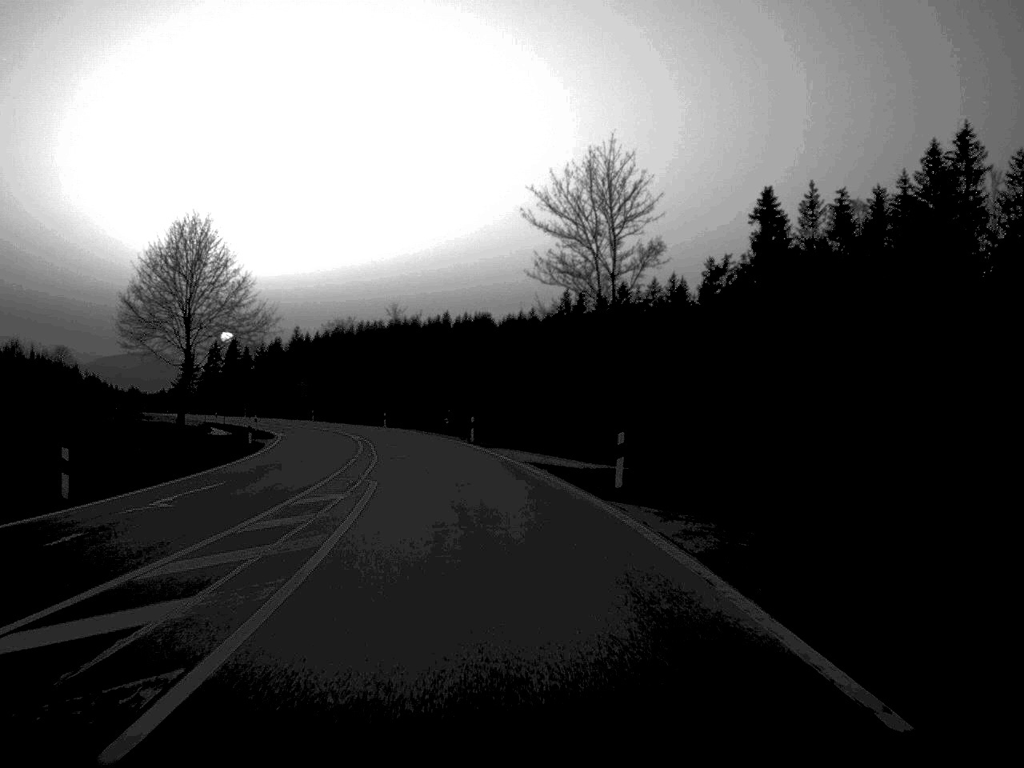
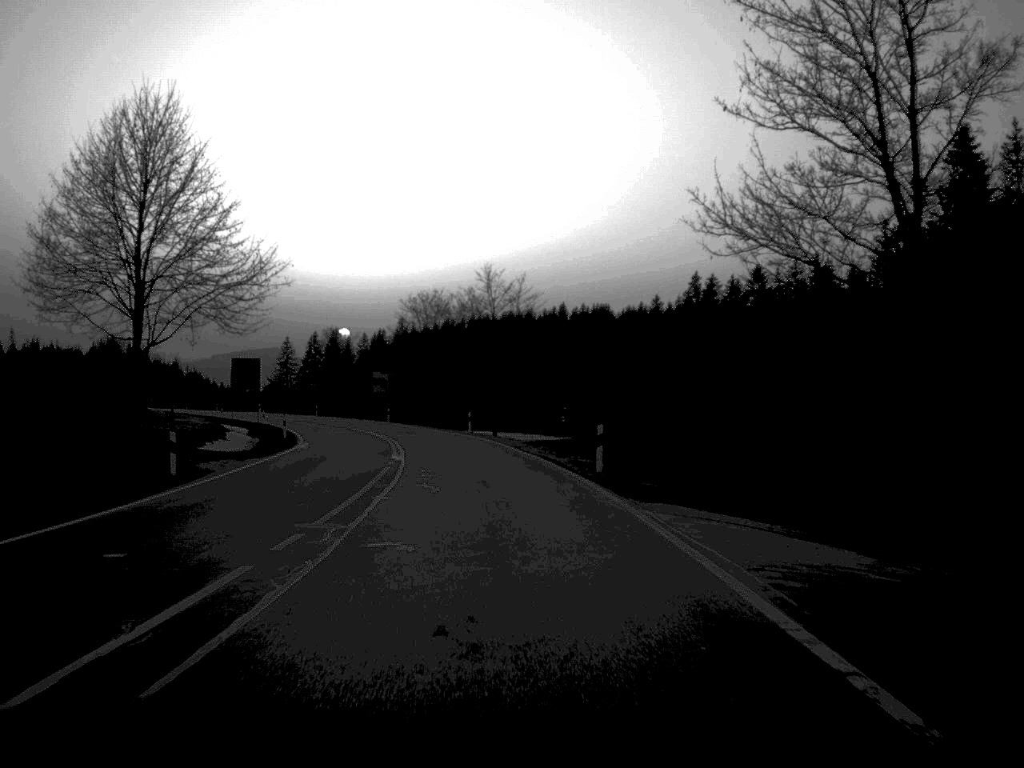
(-1.2, +25.6) m; -5°
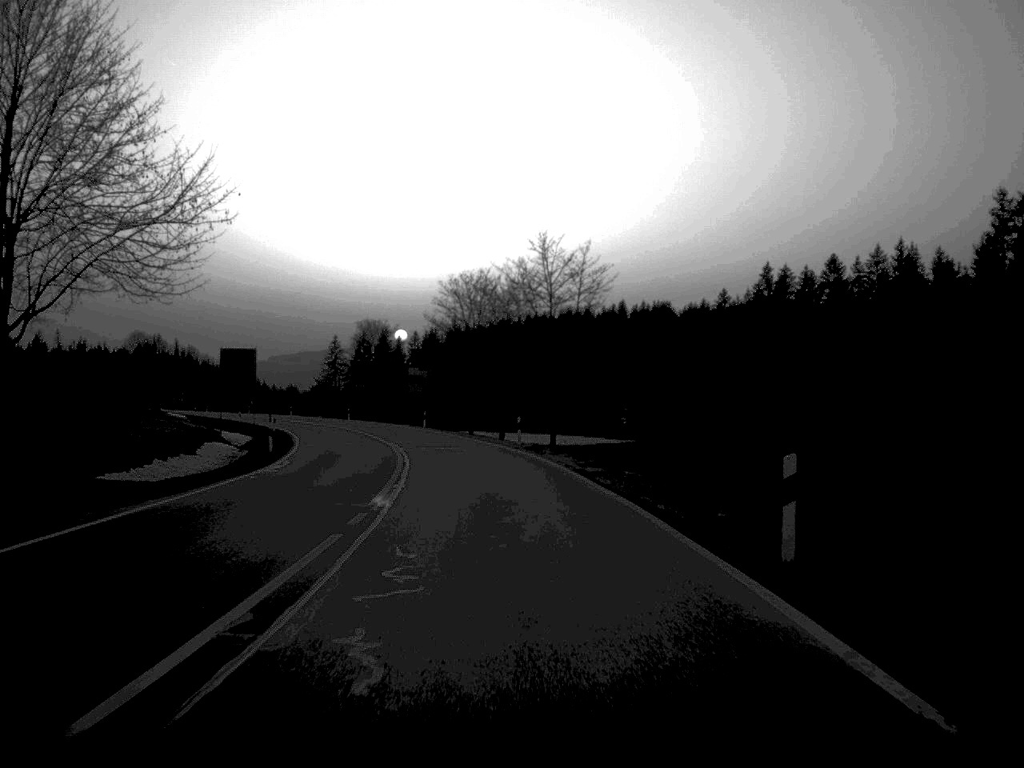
(-0.3, +15.3) m; -3°
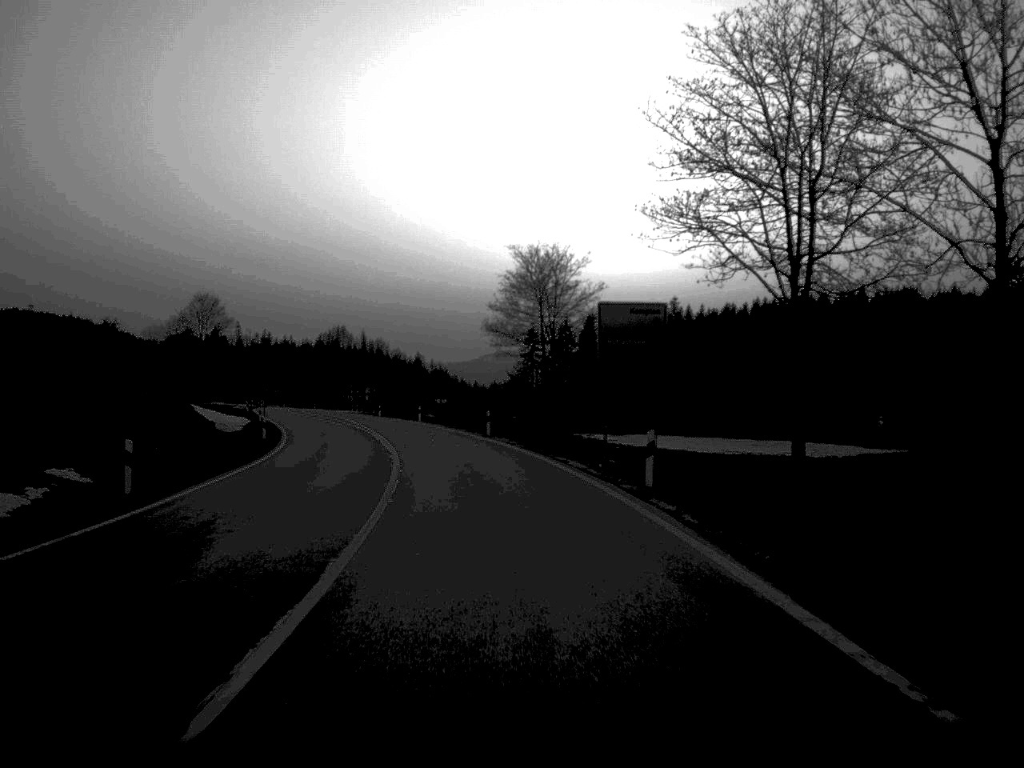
(-4.3, +54.1) m; -9°
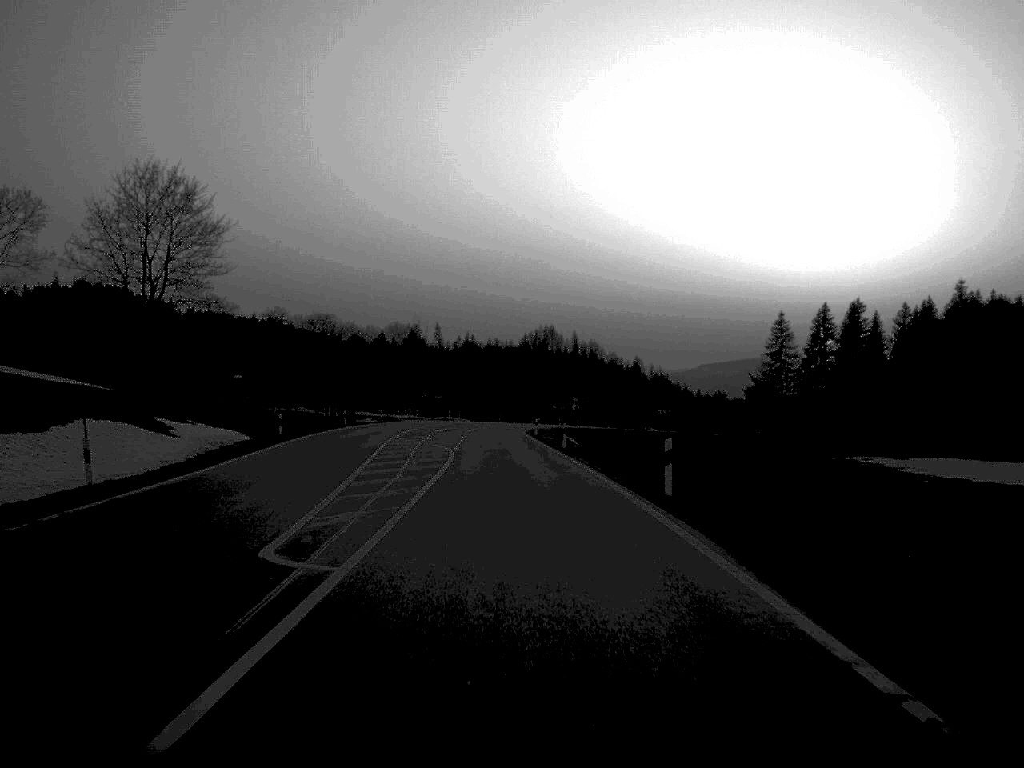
(-5.4, +60.3) m; -10°
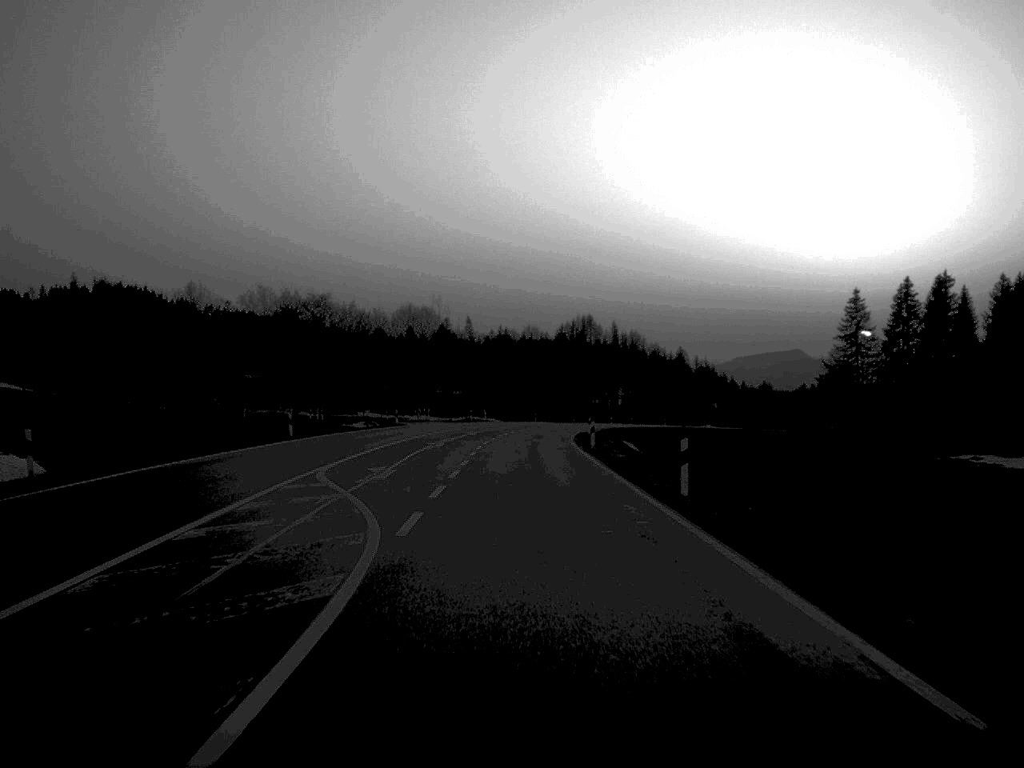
(-0.5, +30.5) m; -1°
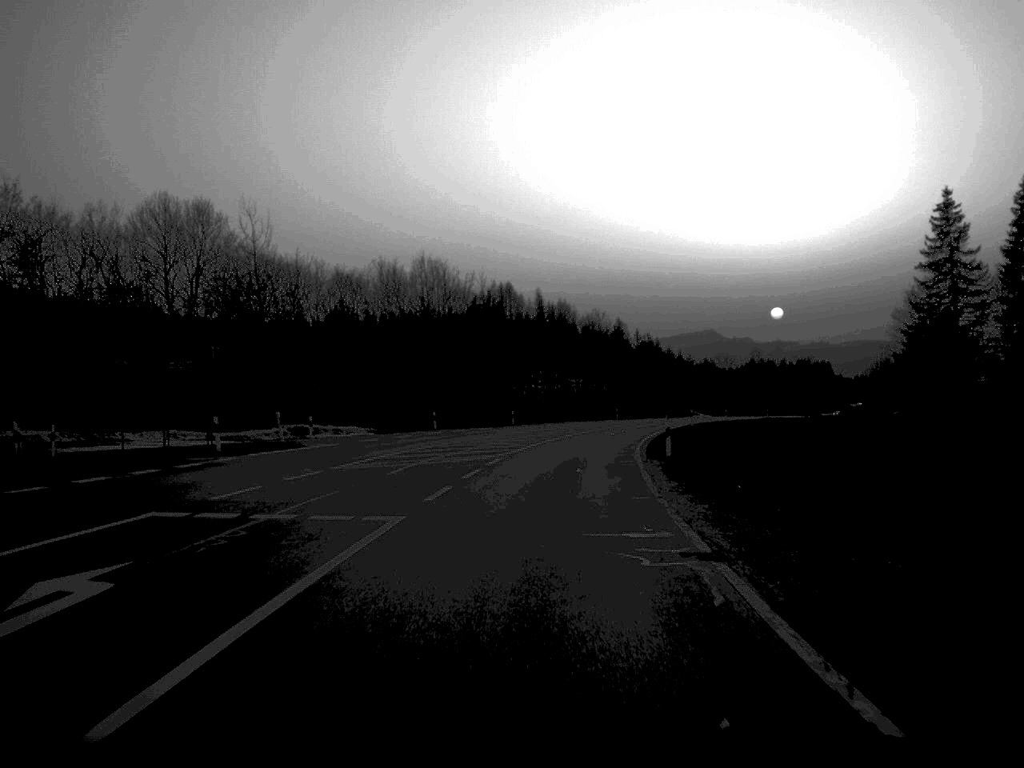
(+1.5, +79.0) m; +4°
